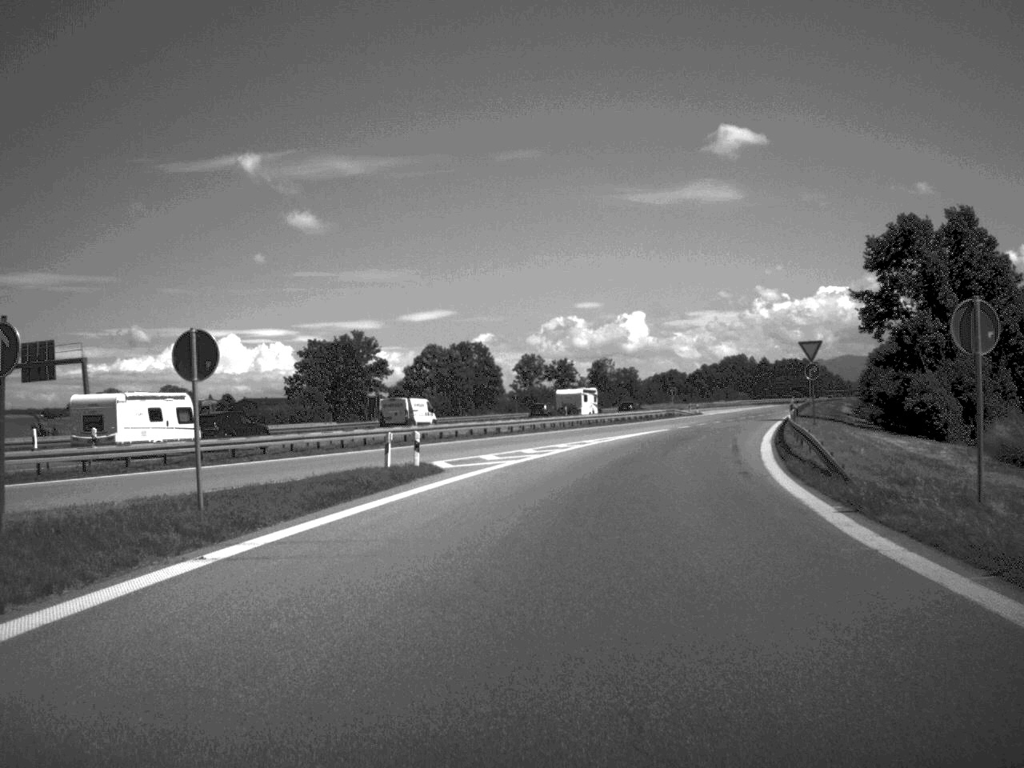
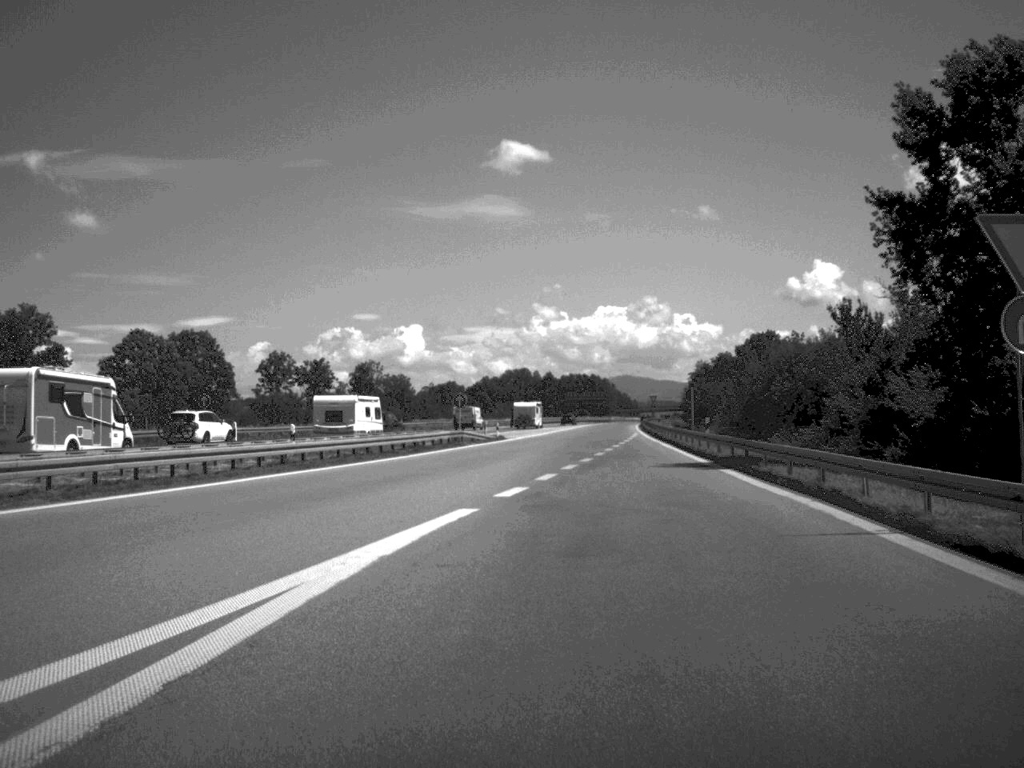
(+4.3, +45.4) m; +10°
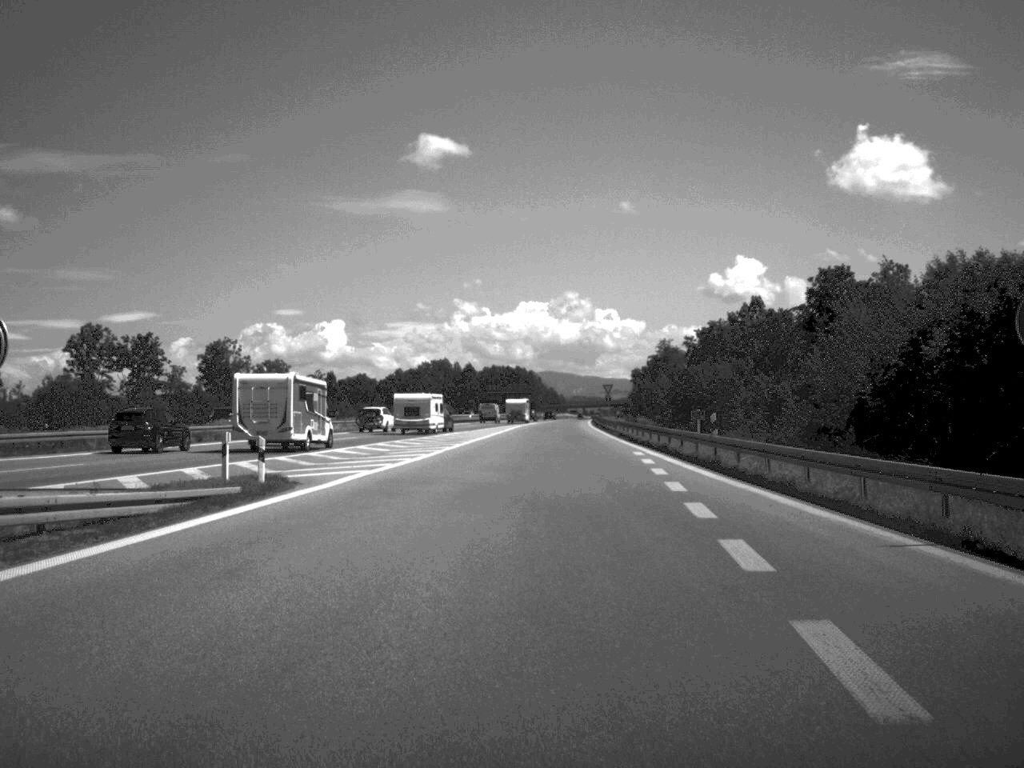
(+1.7, +53.2) m; +3°
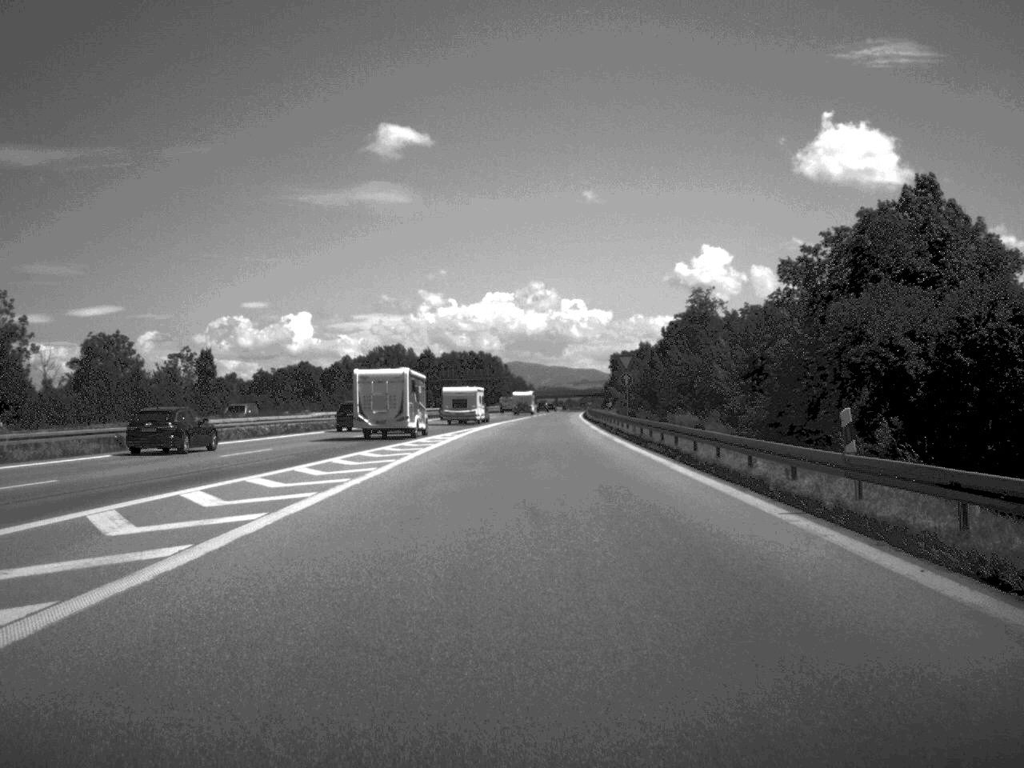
(+0.9, +62.6) m; +1°
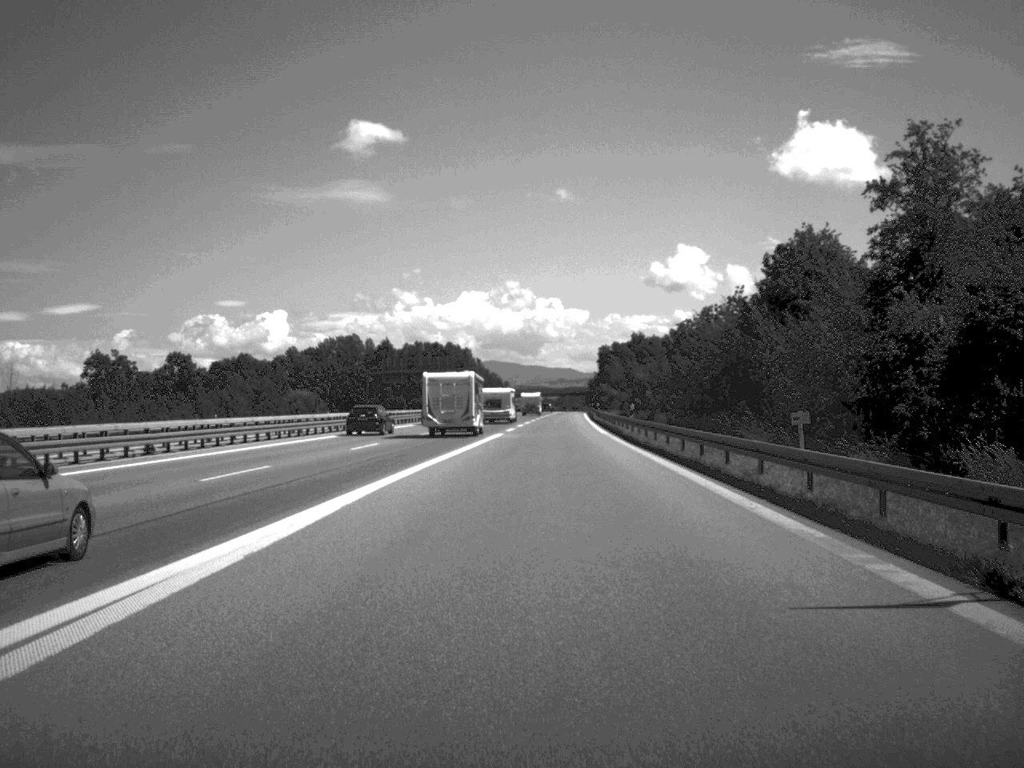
(+0.3, +64.7) m; +1°
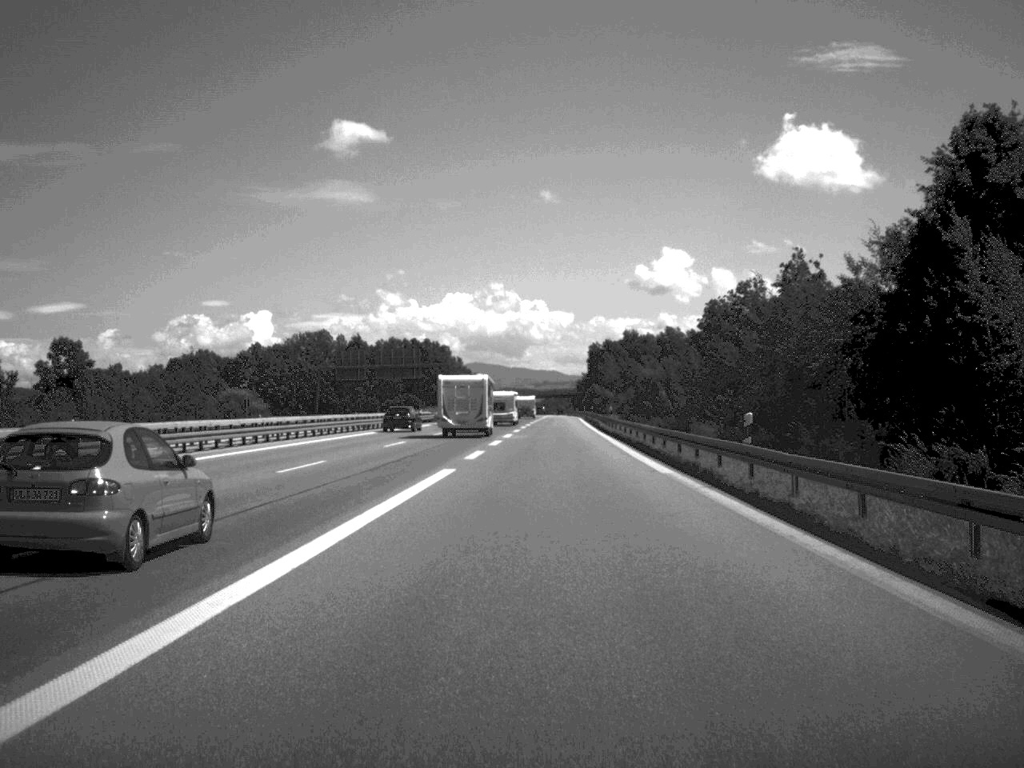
(+0.2, +31.6) m; +1°
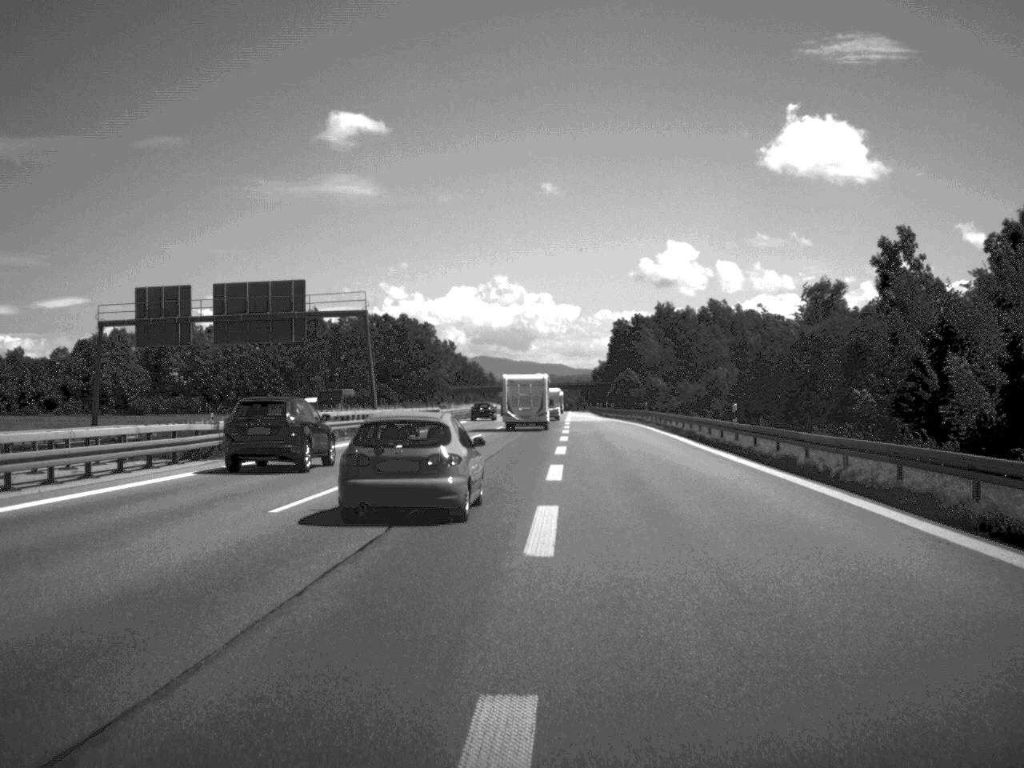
(-0.1, +82.3) m; -1°
